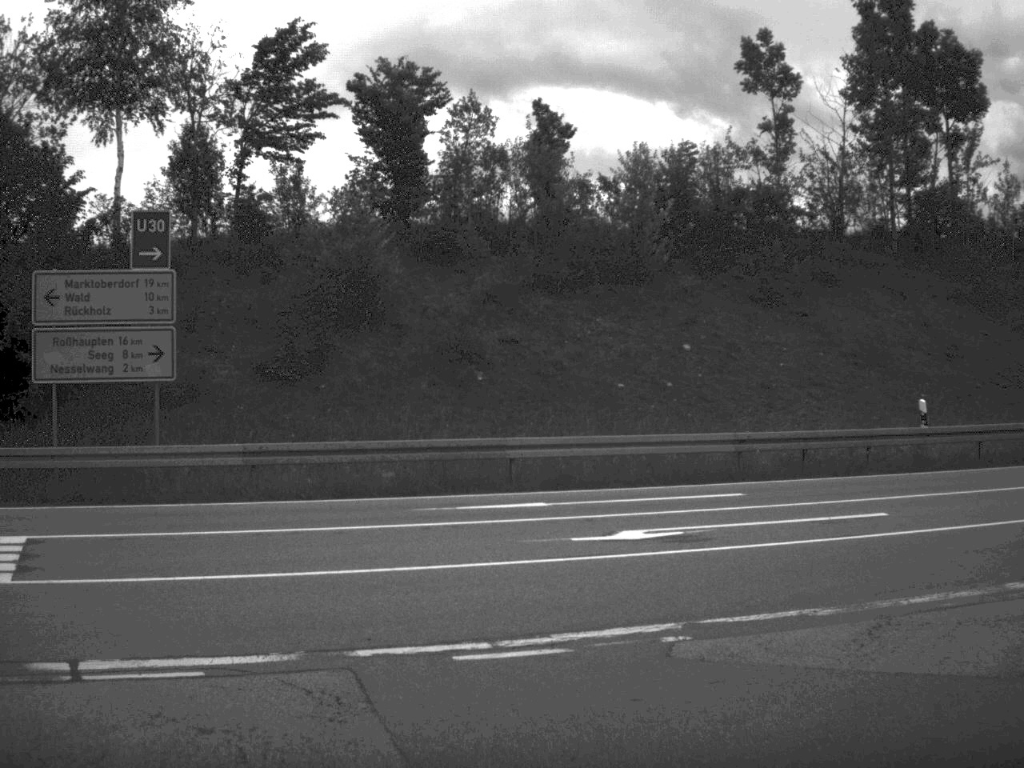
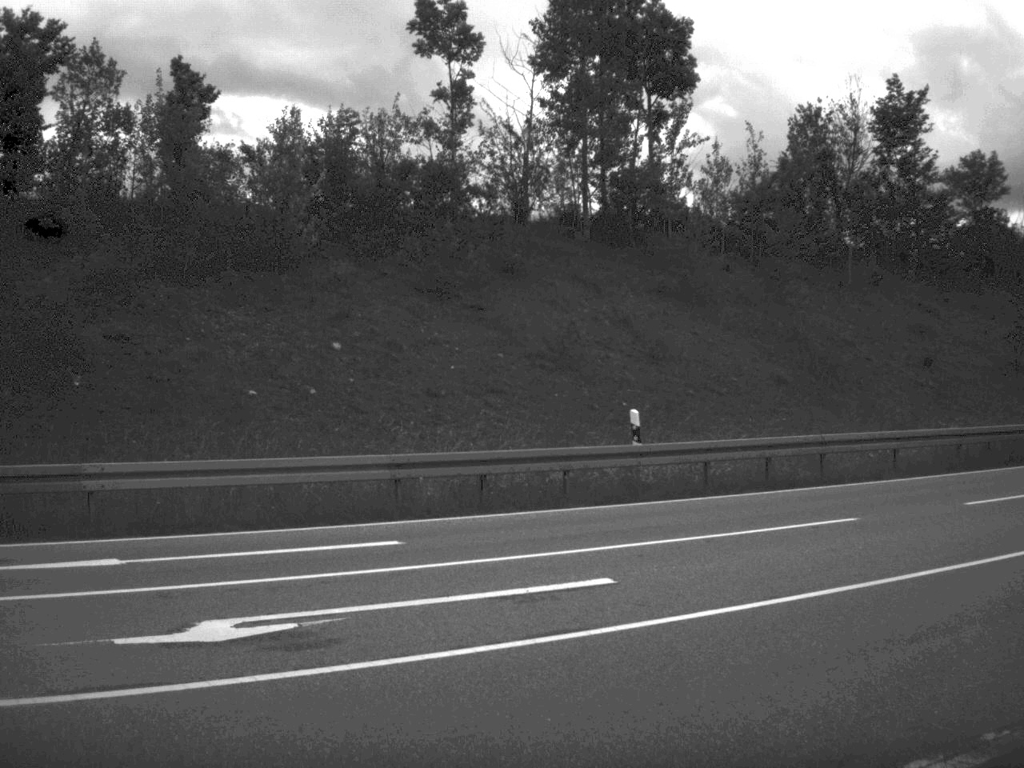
(+0.6, +5.1) m; +15°
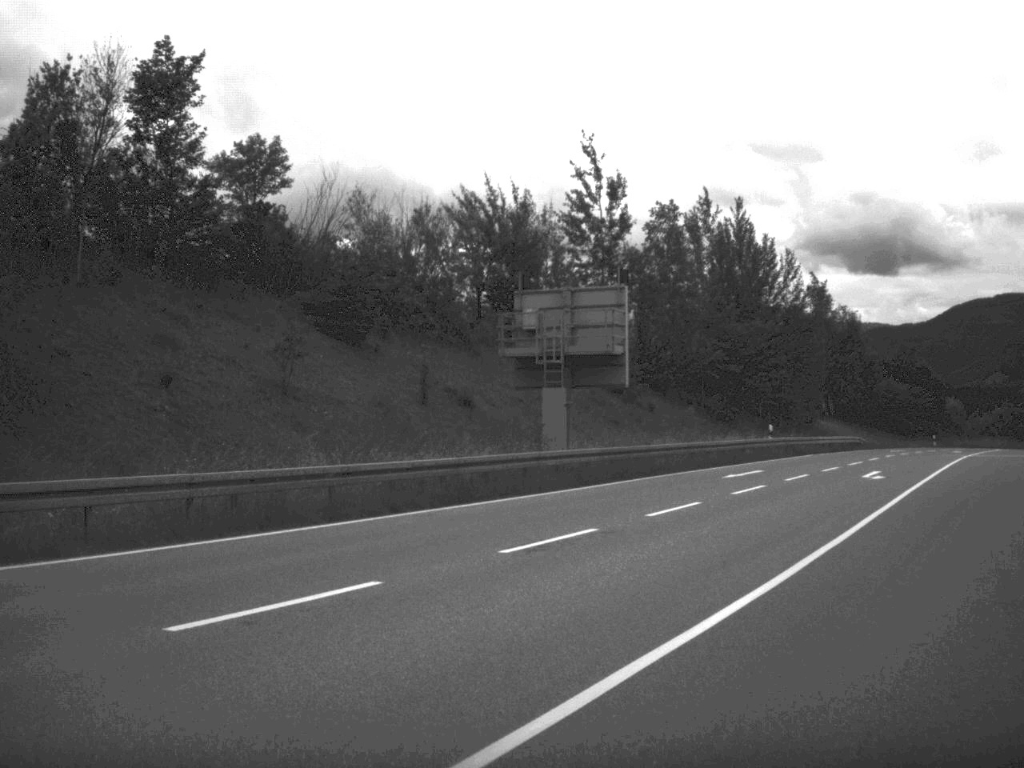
(+2.2, +7.5) m; +33°
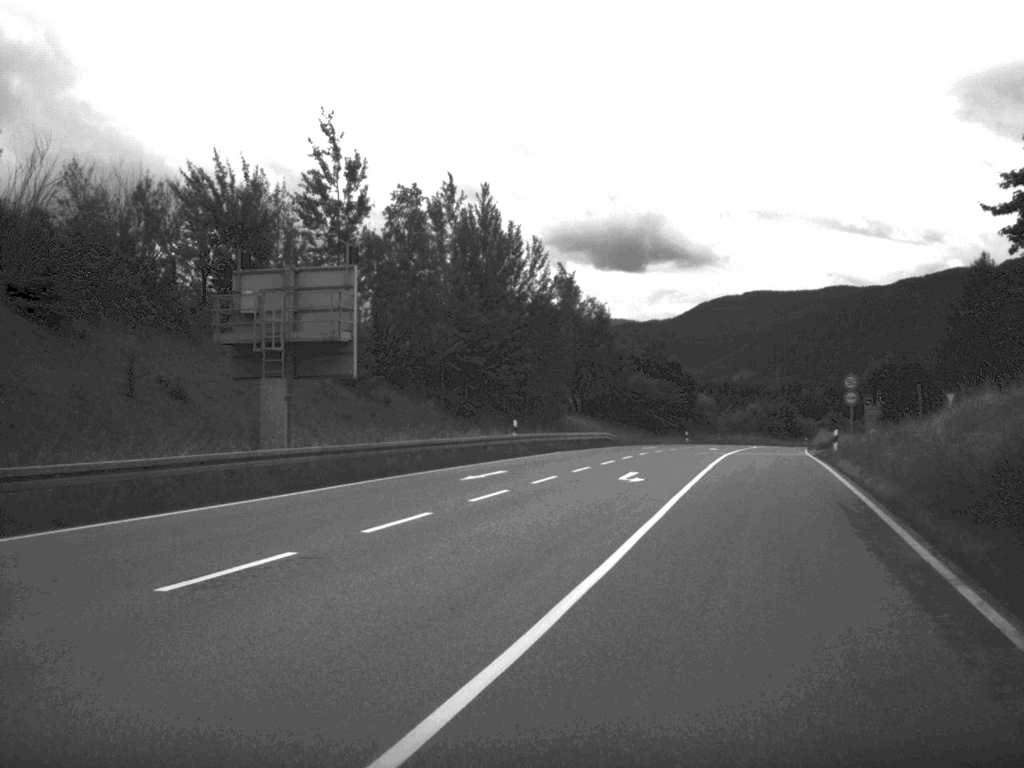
(+0.4, +3.5) m; +11°
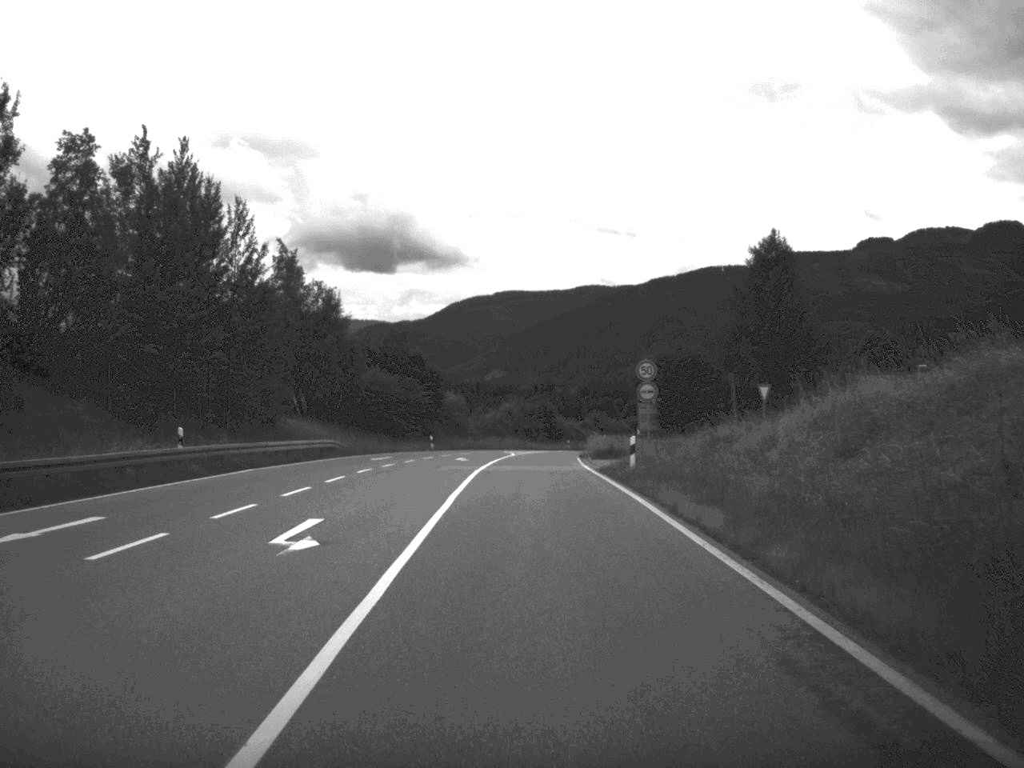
(+1.8, +13.5) m; +11°
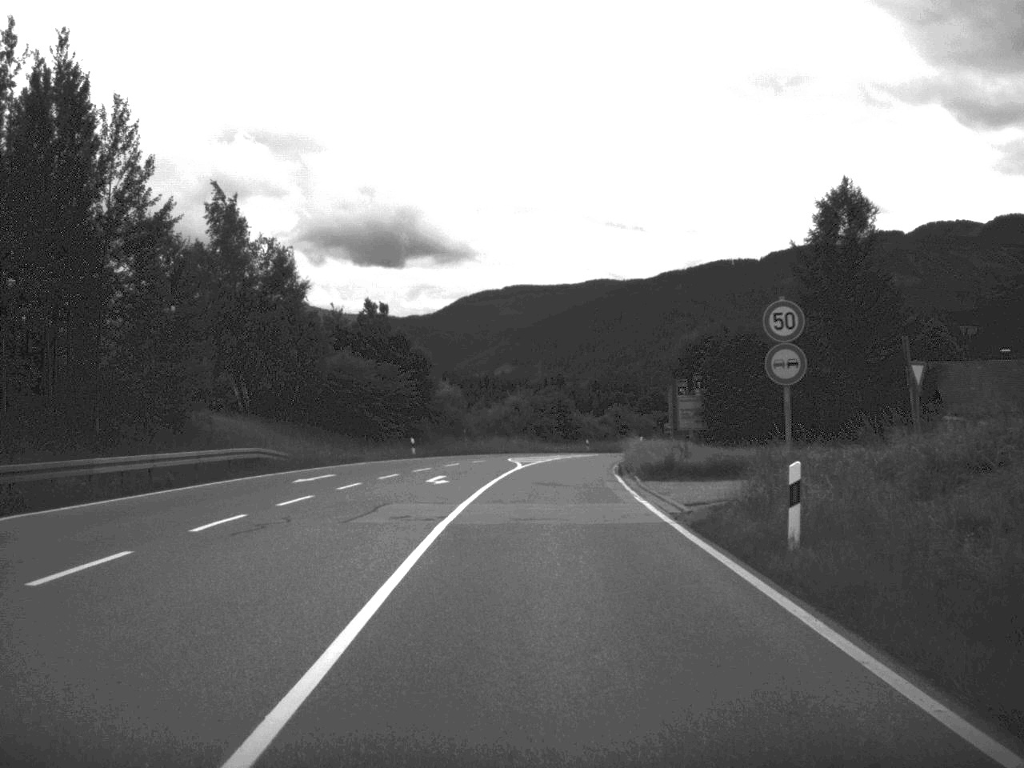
(-0.1, +18.8) m; -1°
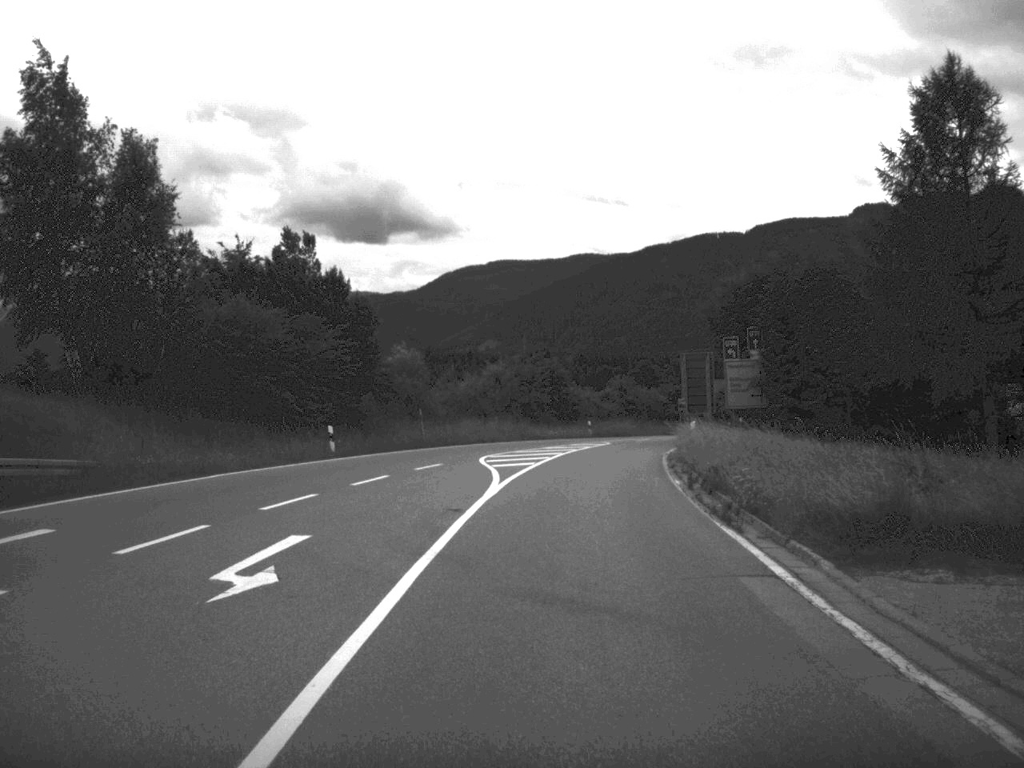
(0.0, +21.6) m; +1°
